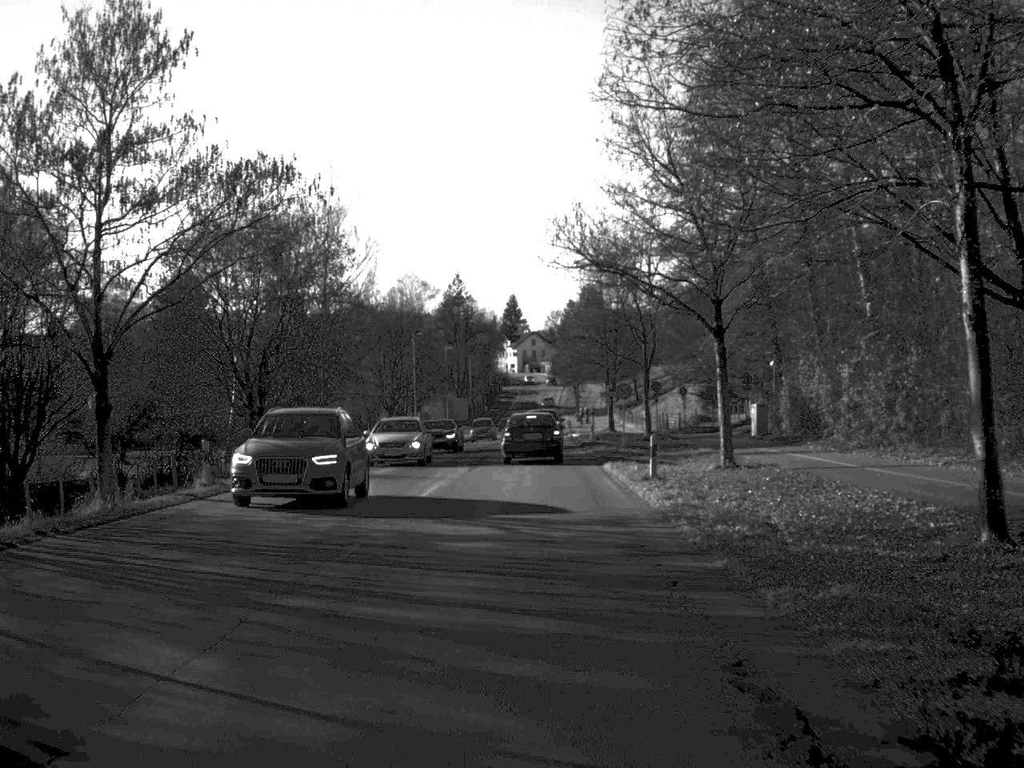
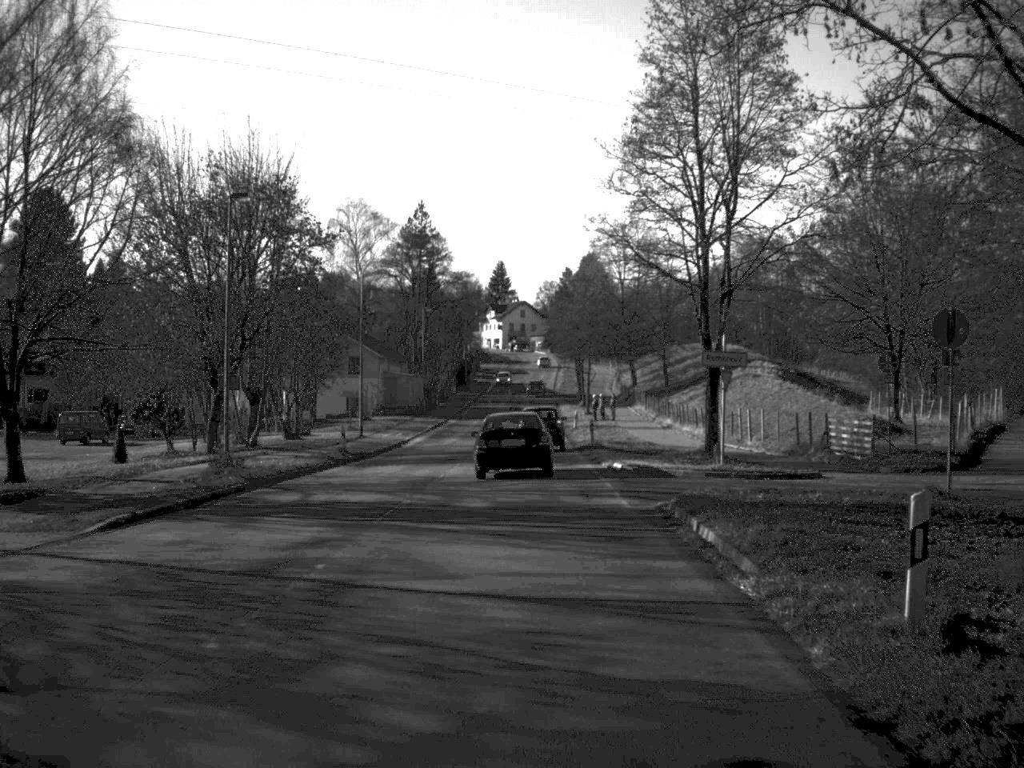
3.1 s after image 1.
(+0.4, +49.5) m; 0°
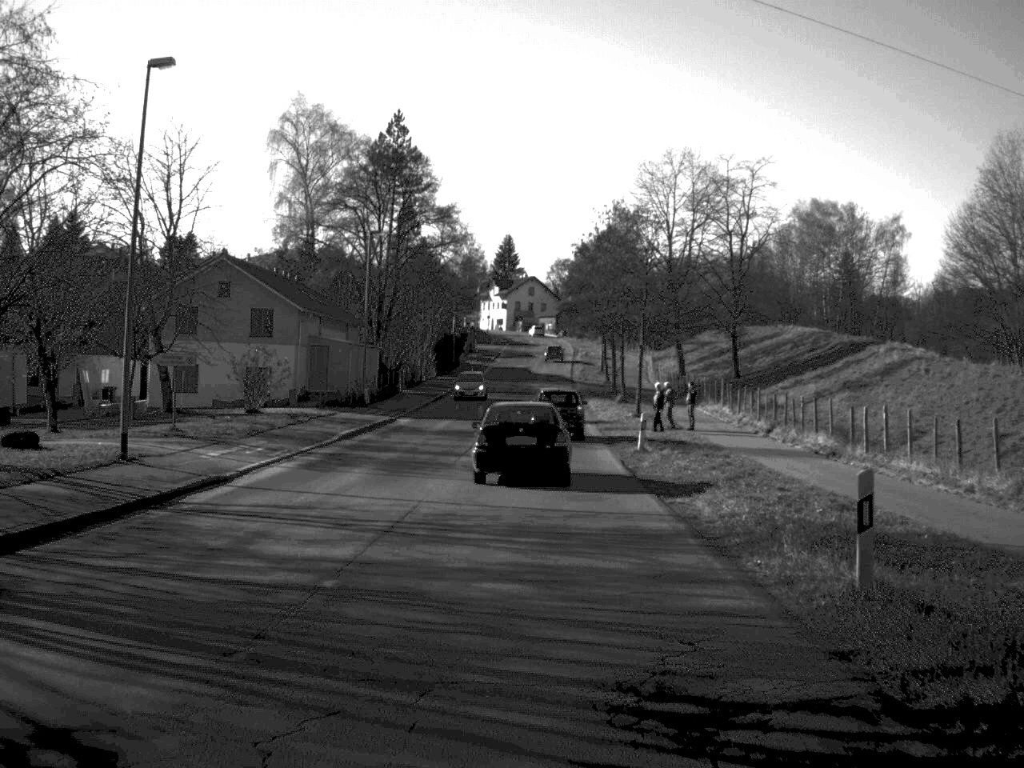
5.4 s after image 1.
(-0.1, +36.4) m; 0°
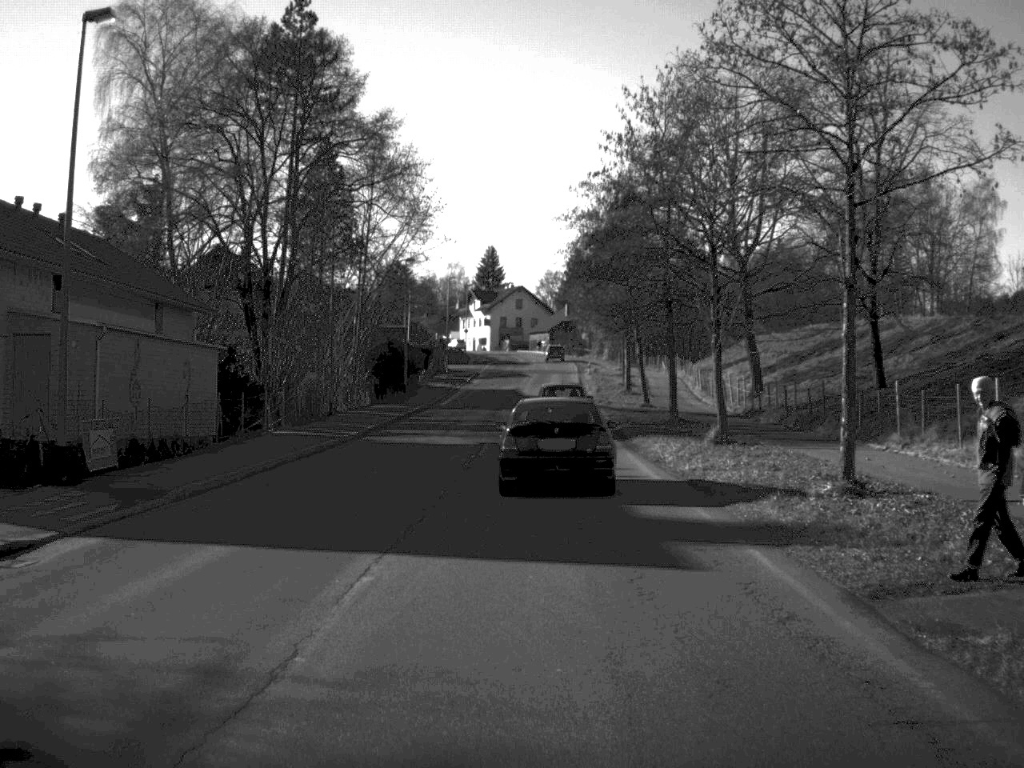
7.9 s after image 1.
(+0.1, +35.6) m; 0°
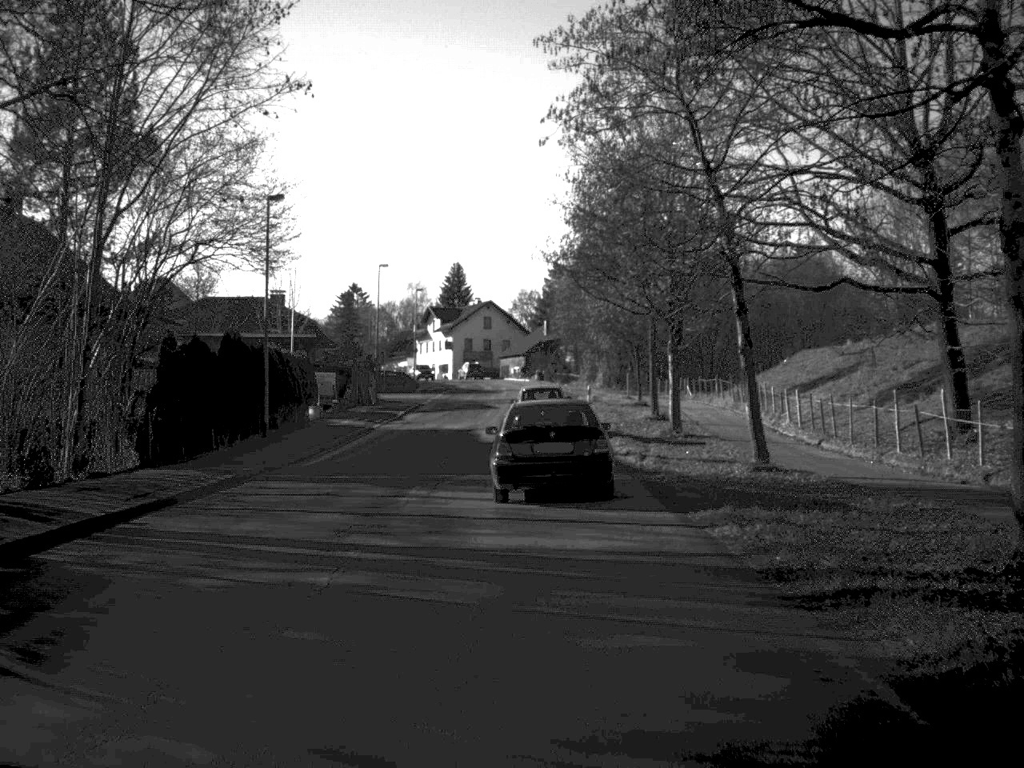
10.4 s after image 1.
(+0.4, +33.2) m; +1°
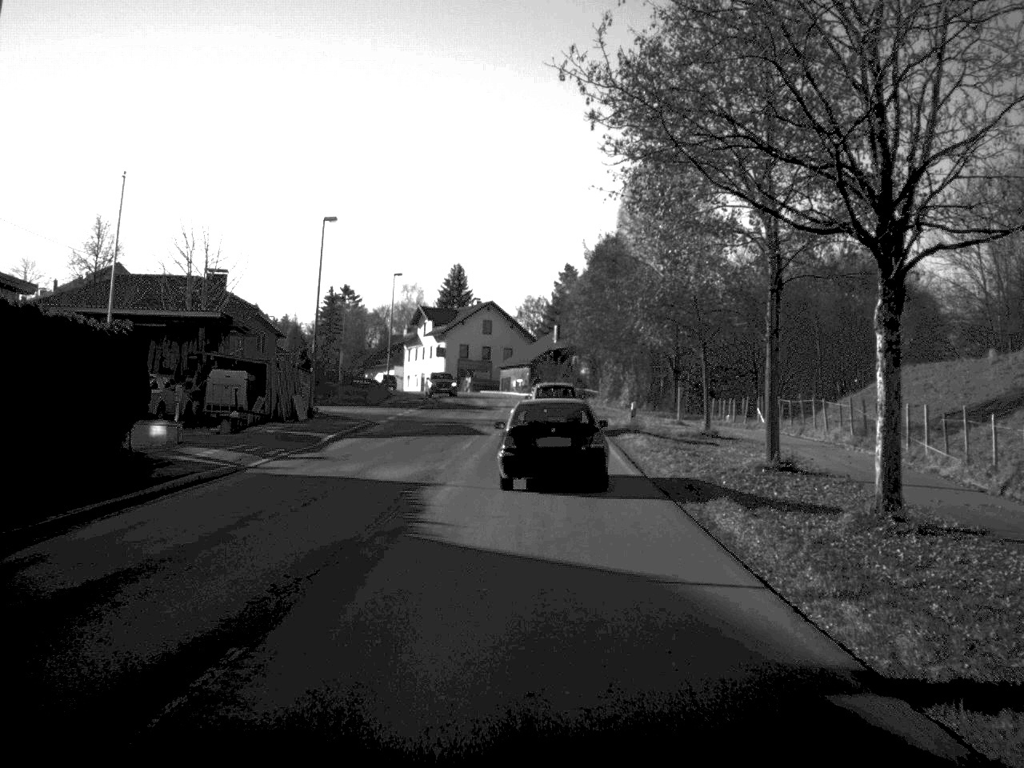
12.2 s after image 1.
(0.0, +22.7) m; 0°
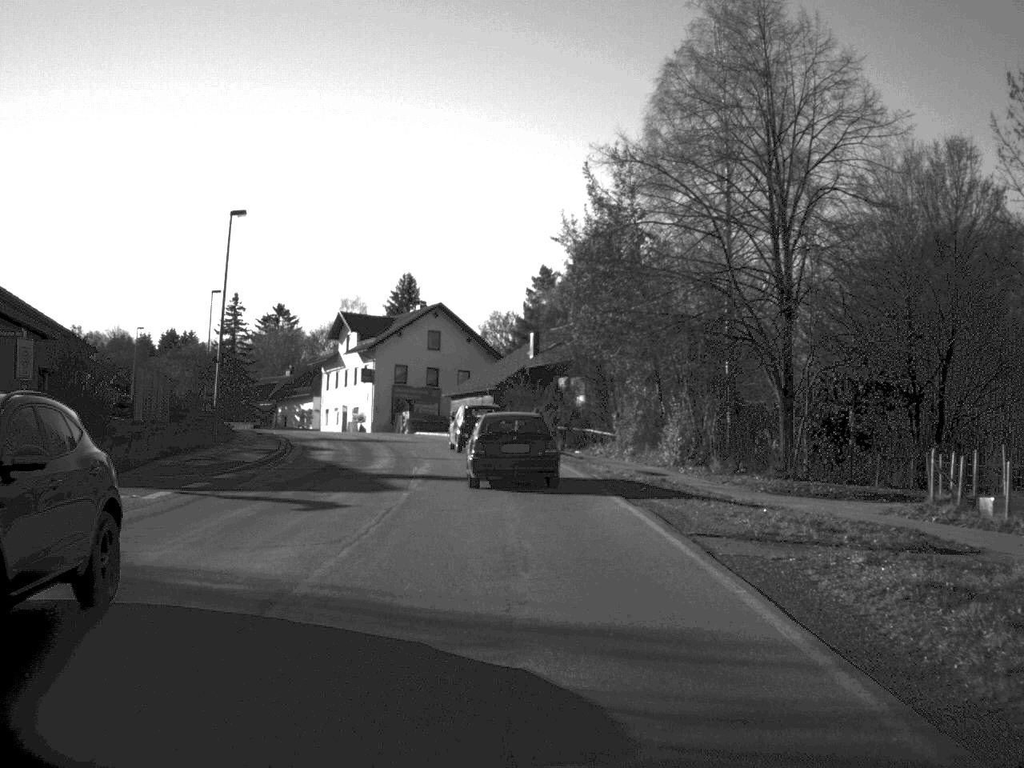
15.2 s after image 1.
(+0.5, +38.8) m; +1°
